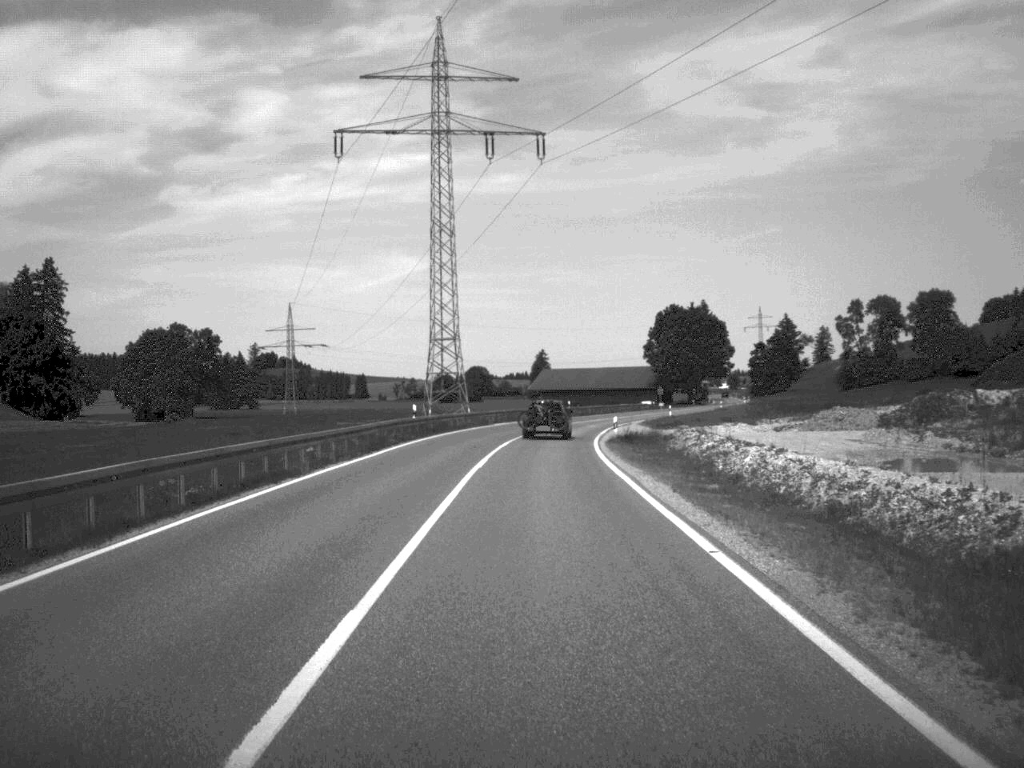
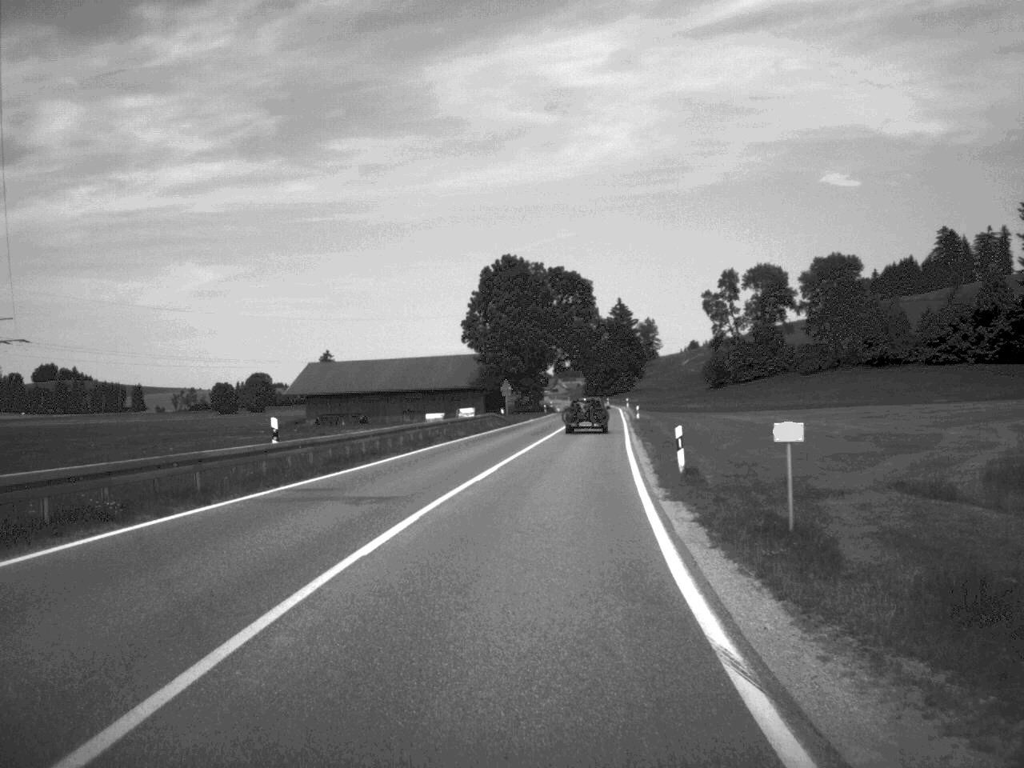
(+4.3, +74.3) m; +9°
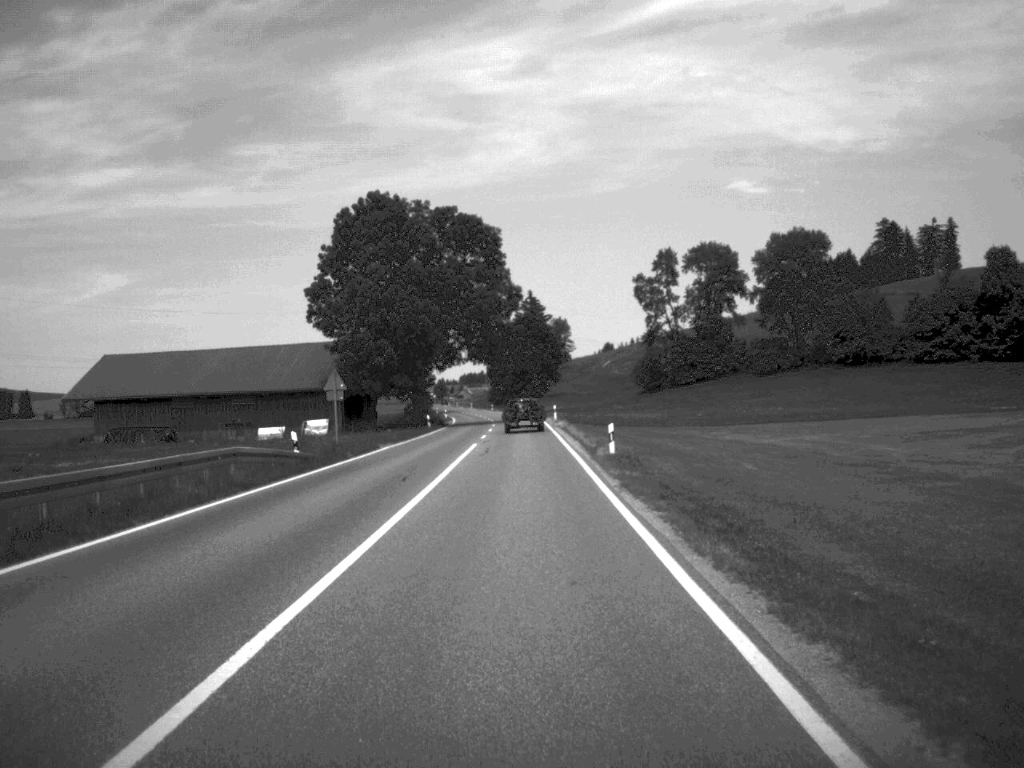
(+2.0, +42.6) m; +4°
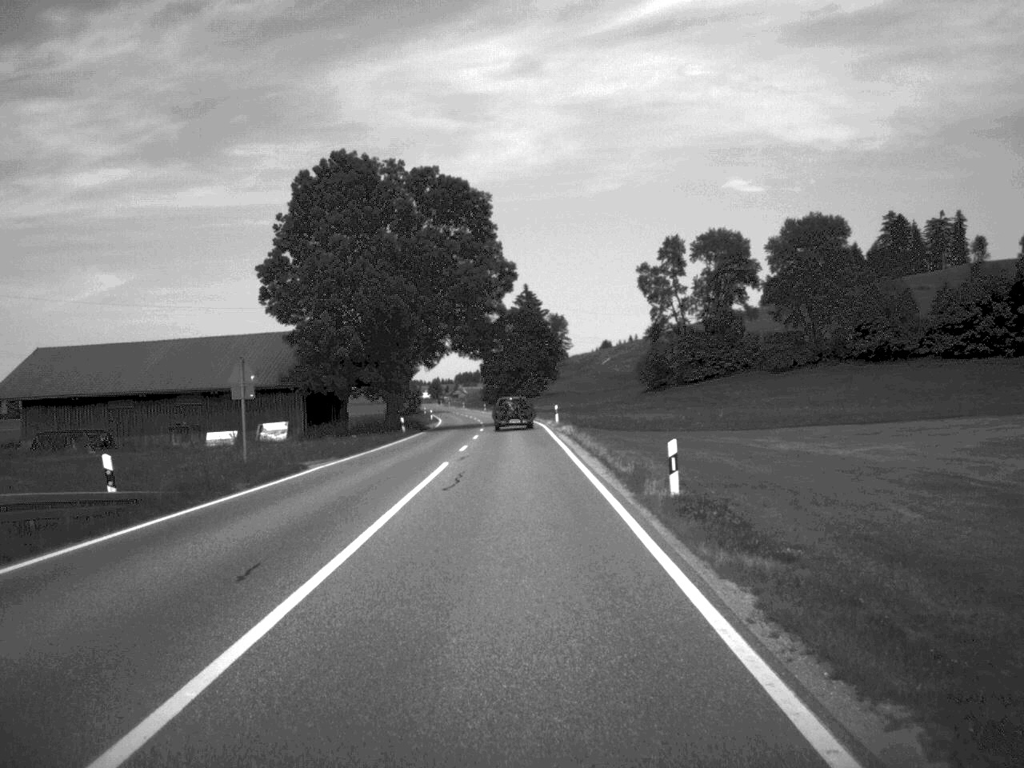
(0.0, +14.1) m; 0°
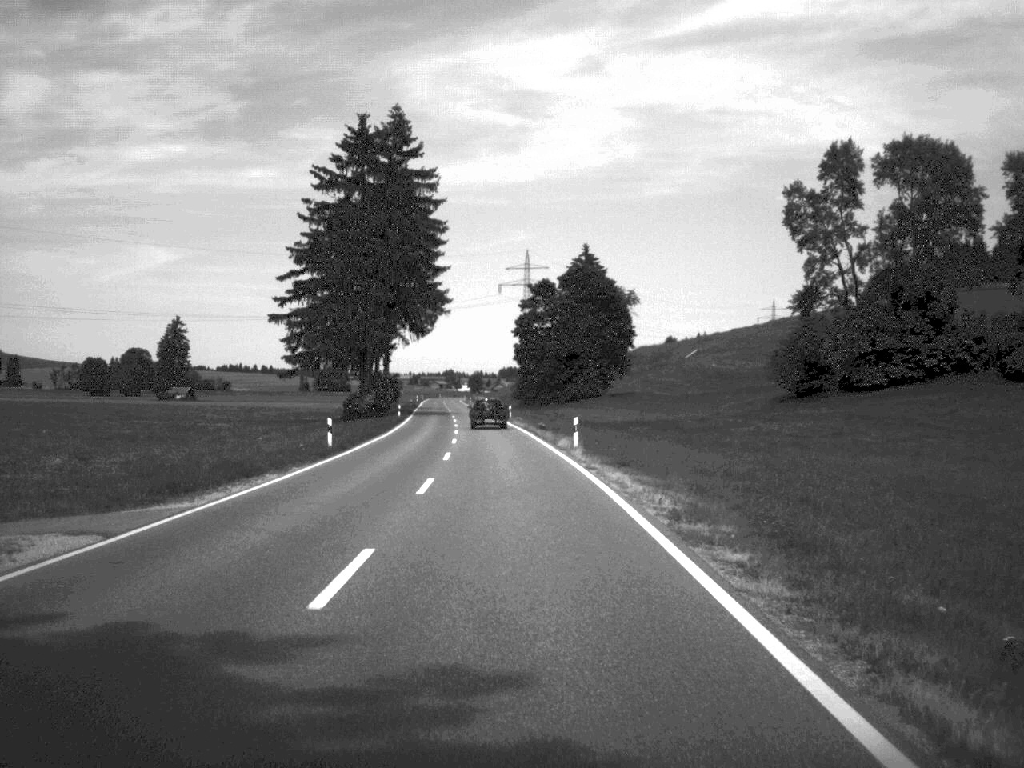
(-1.1, +75.3) m; -2°
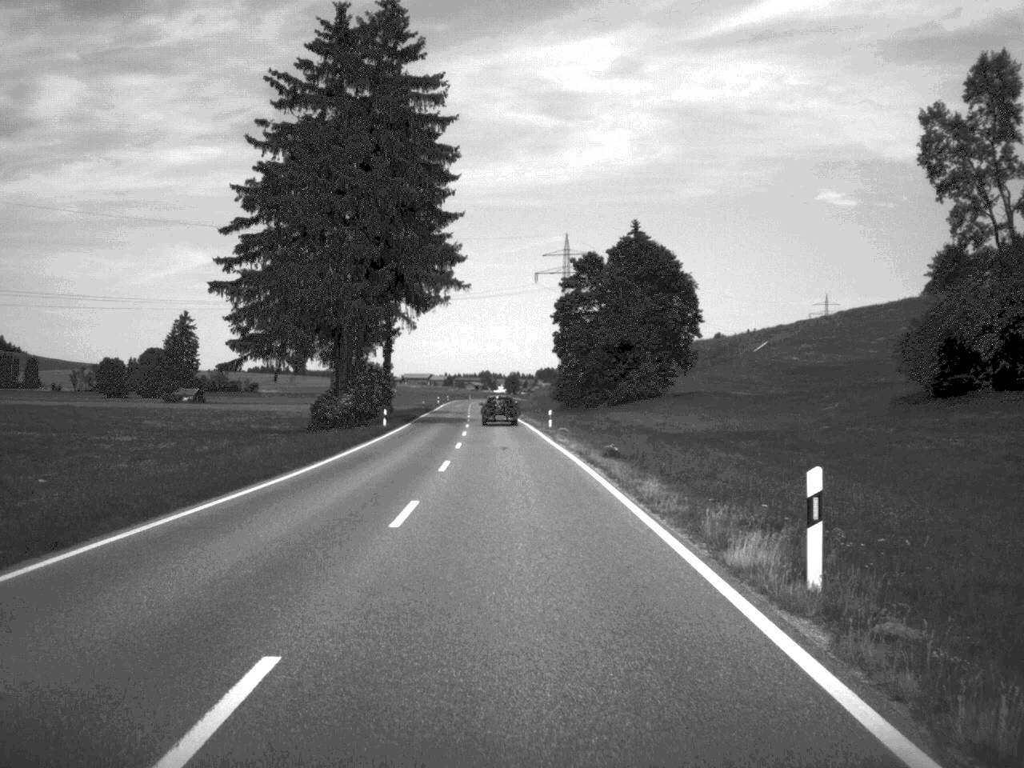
(-0.5, +29.3) m; -2°
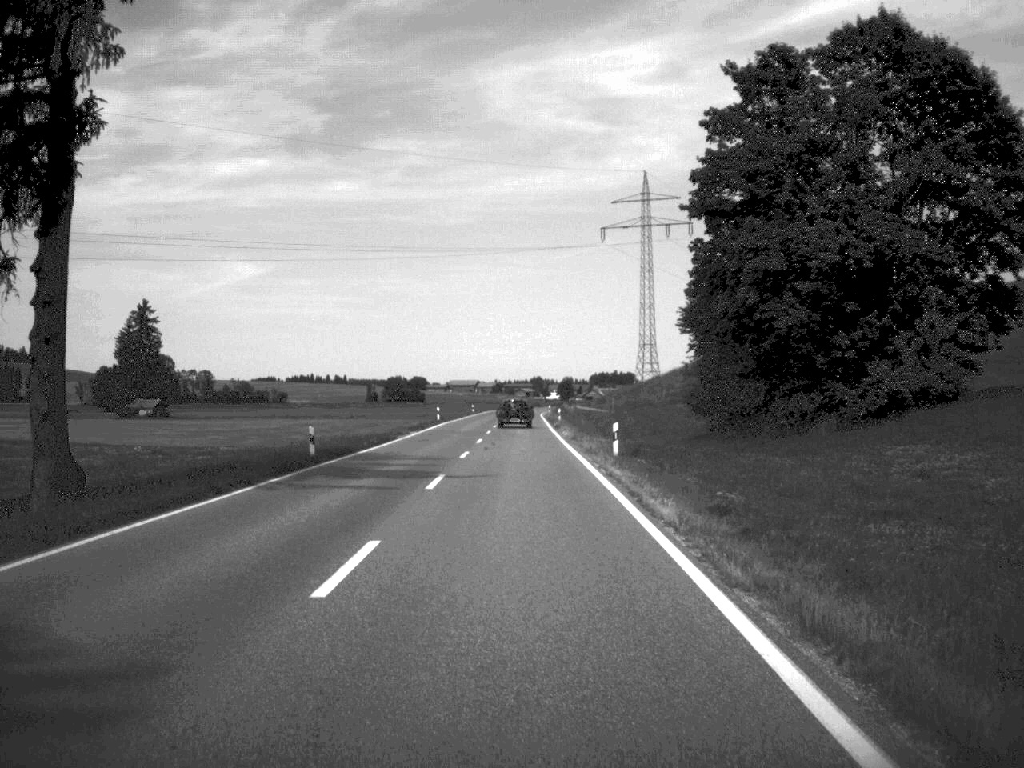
(-1.7, +75.9) m; -2°
